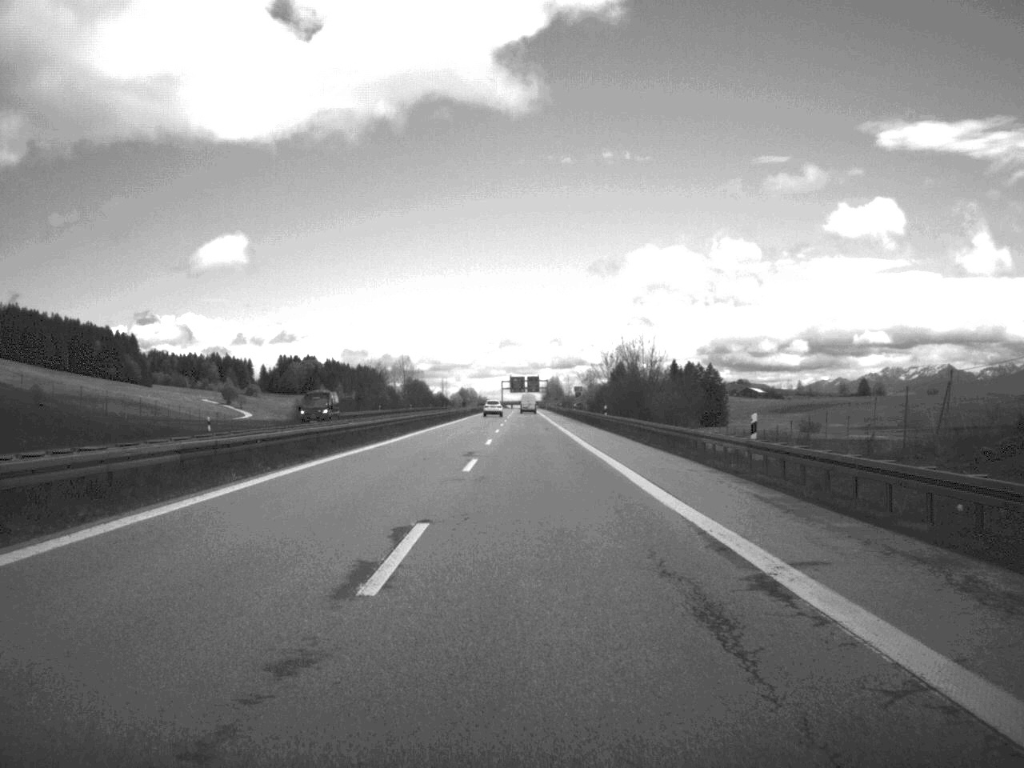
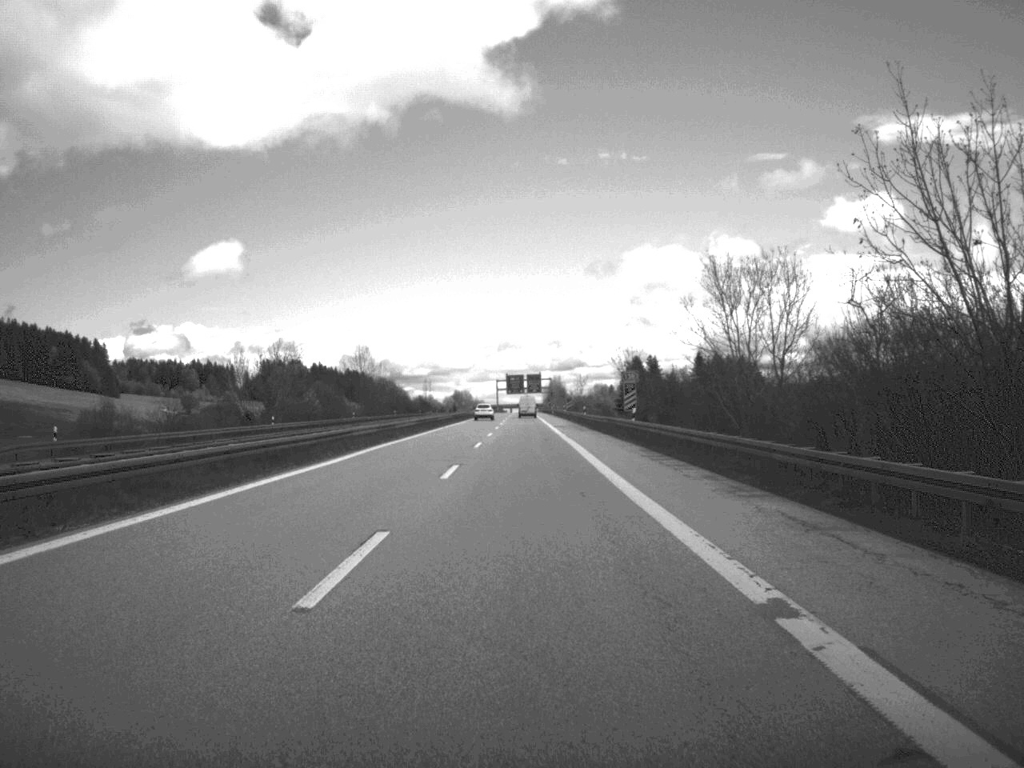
(+0.1, +71.3) m; 0°
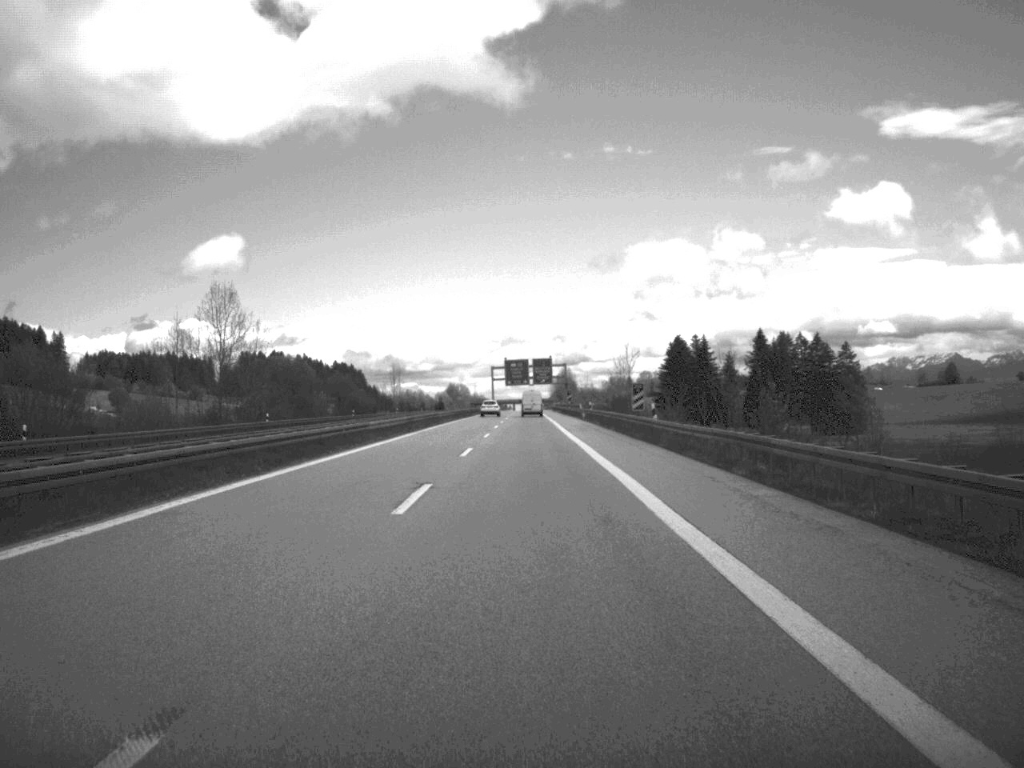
(-0.3, +98.2) m; 0°
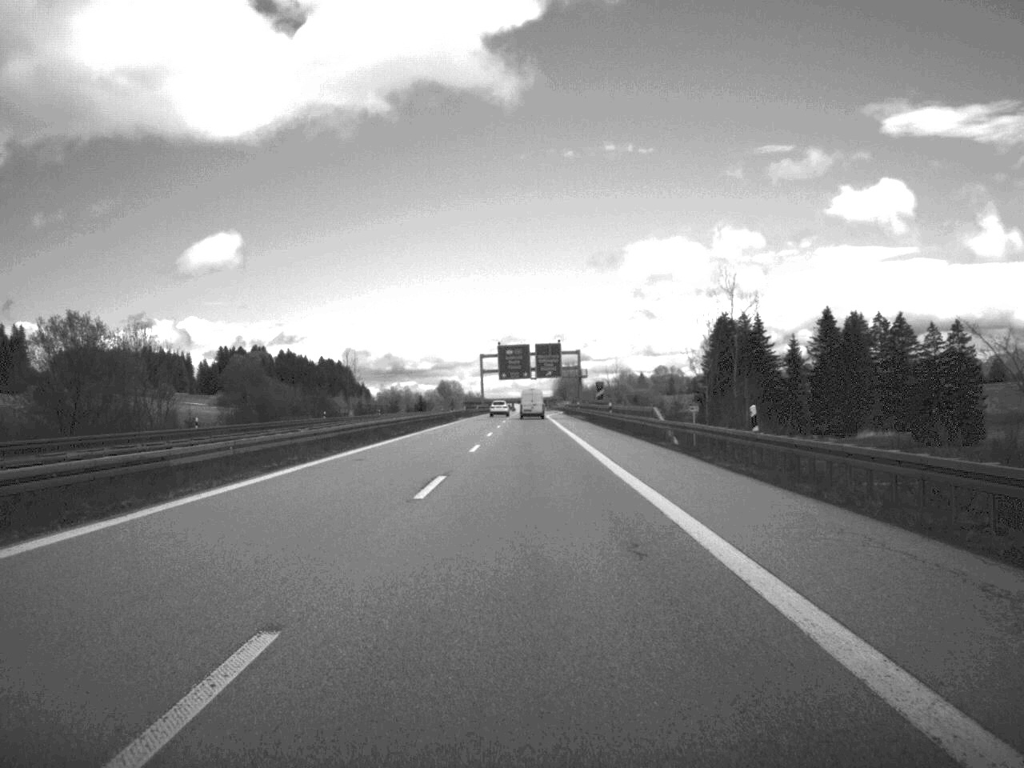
(-0.1, +68.3) m; 0°
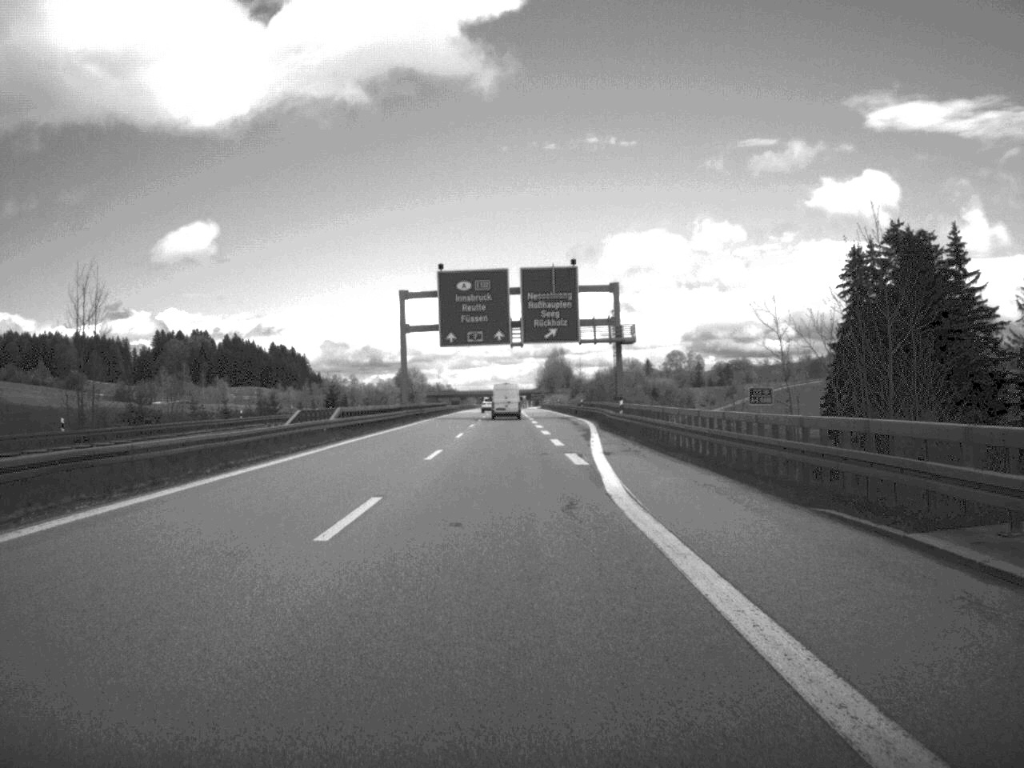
(+0.3, +112.4) m; +1°
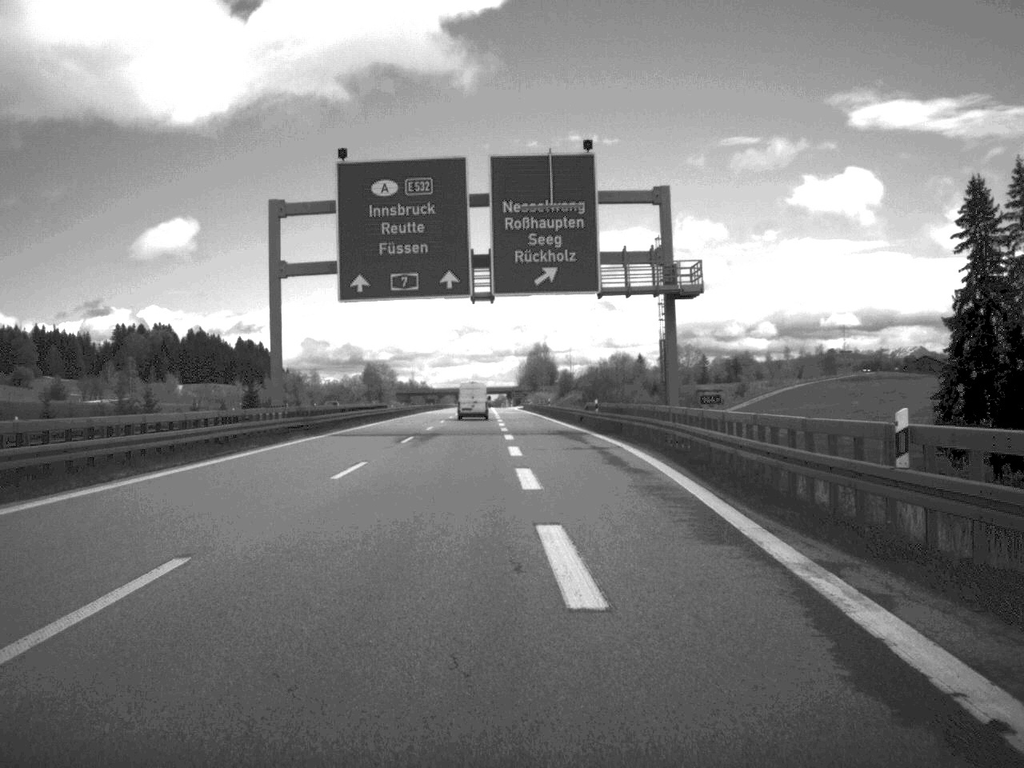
(+0.3, +43.0) m; +1°
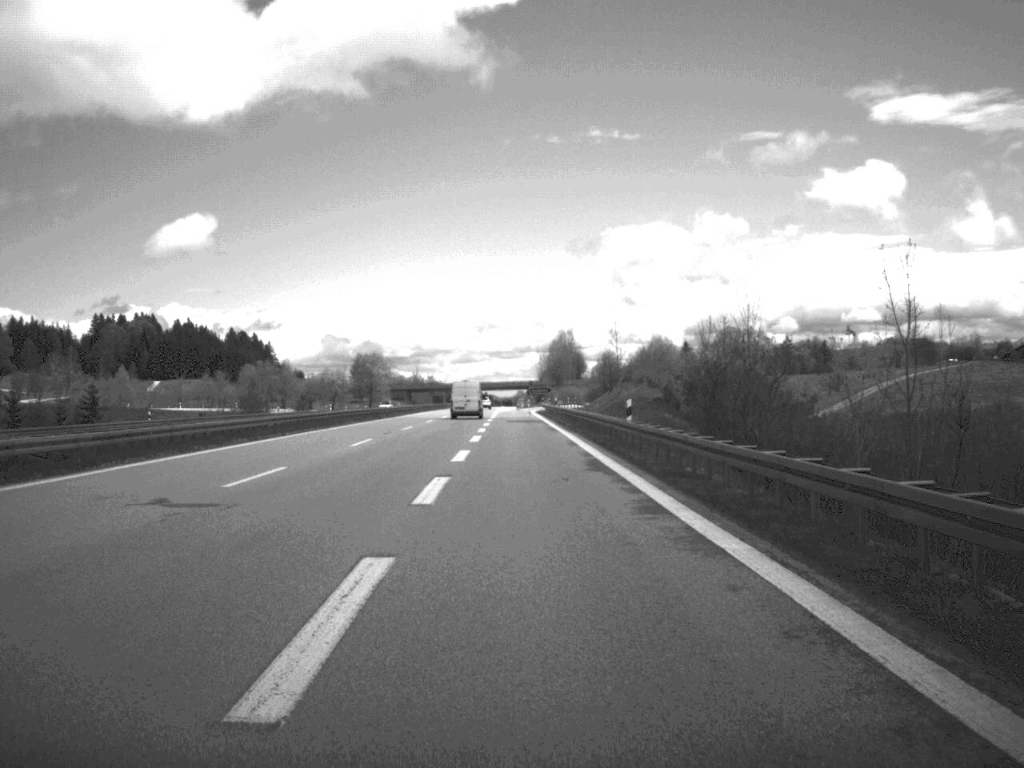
(-0.4, +73.5) m; -1°
